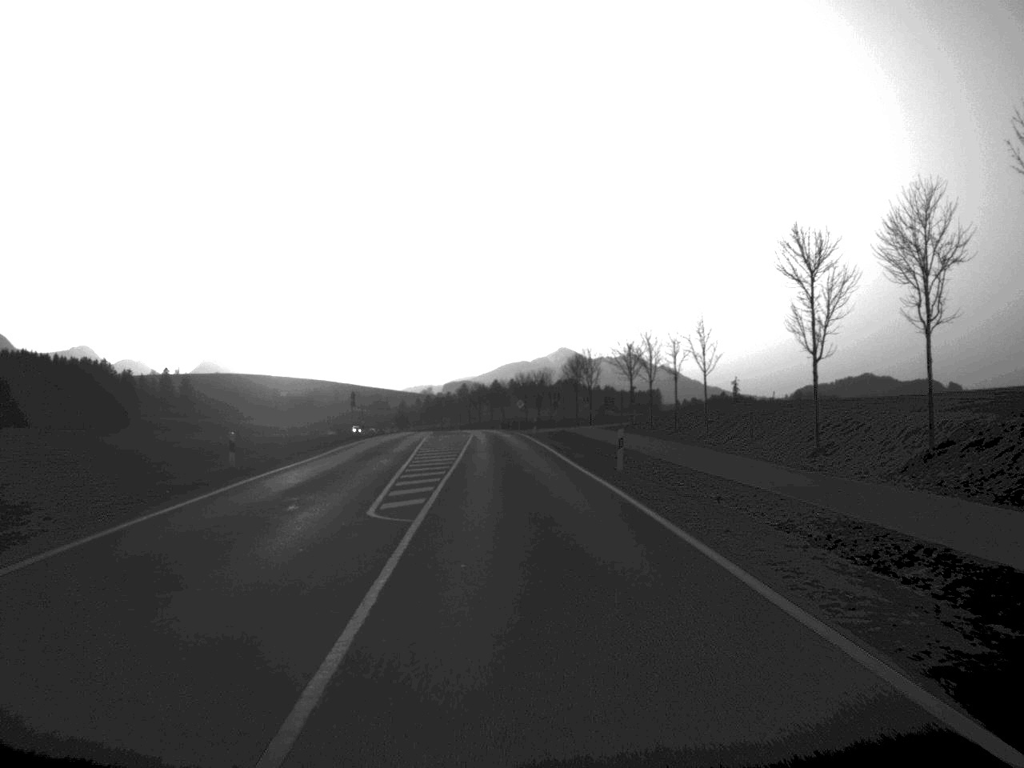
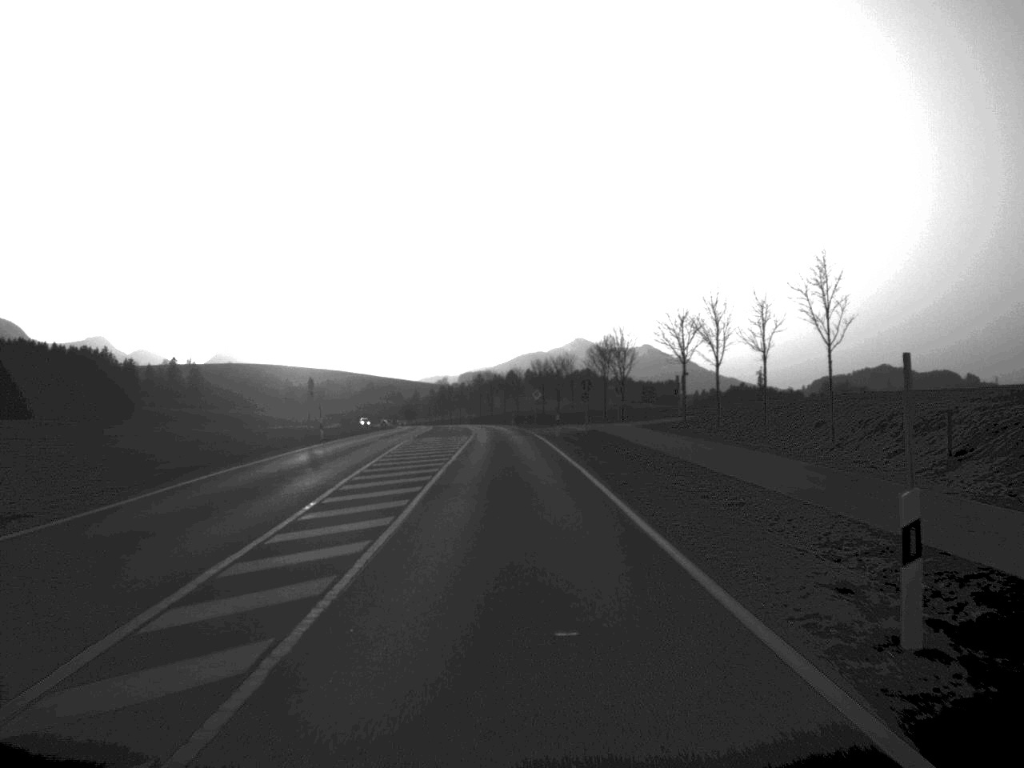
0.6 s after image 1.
(-0.1, +21.6) m; -1°
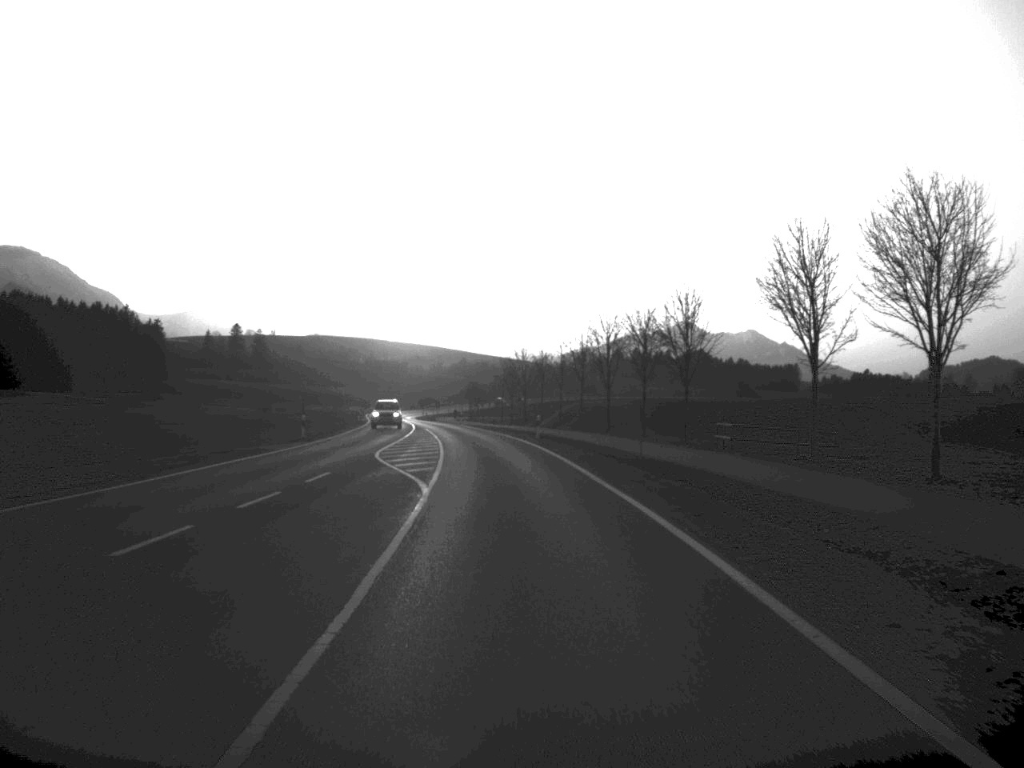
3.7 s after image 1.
(-3.5, +105.7) m; -4°
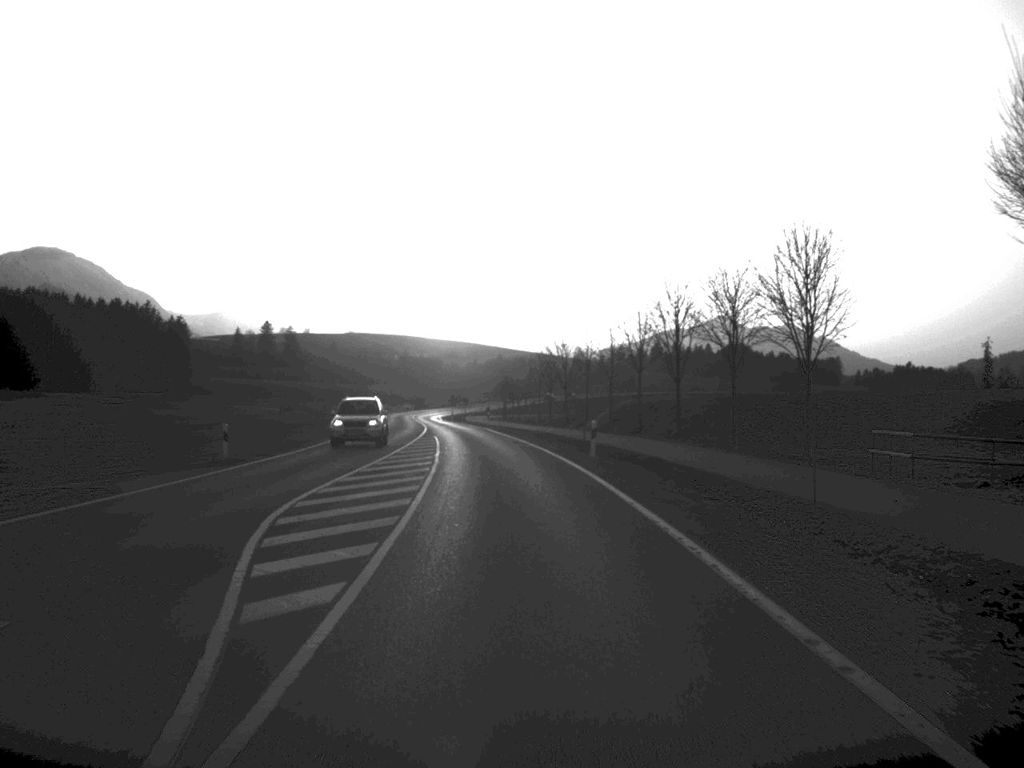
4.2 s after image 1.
(-0.3, +18.7) m; -2°
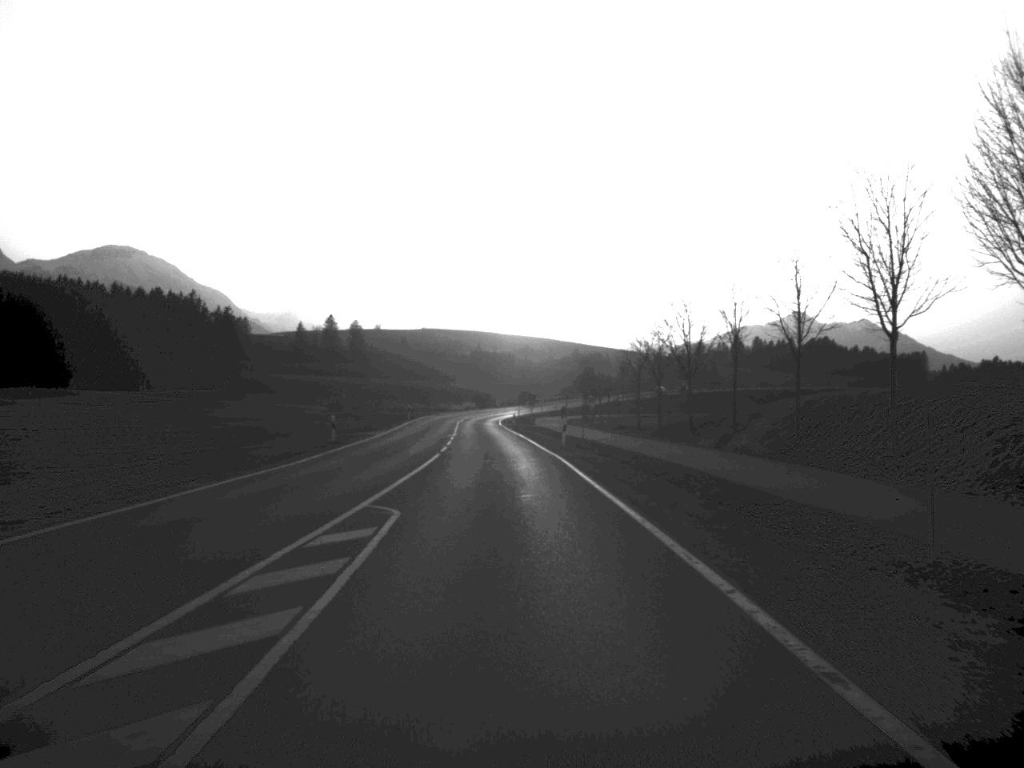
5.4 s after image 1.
(-1.1, +37.3) m; -3°
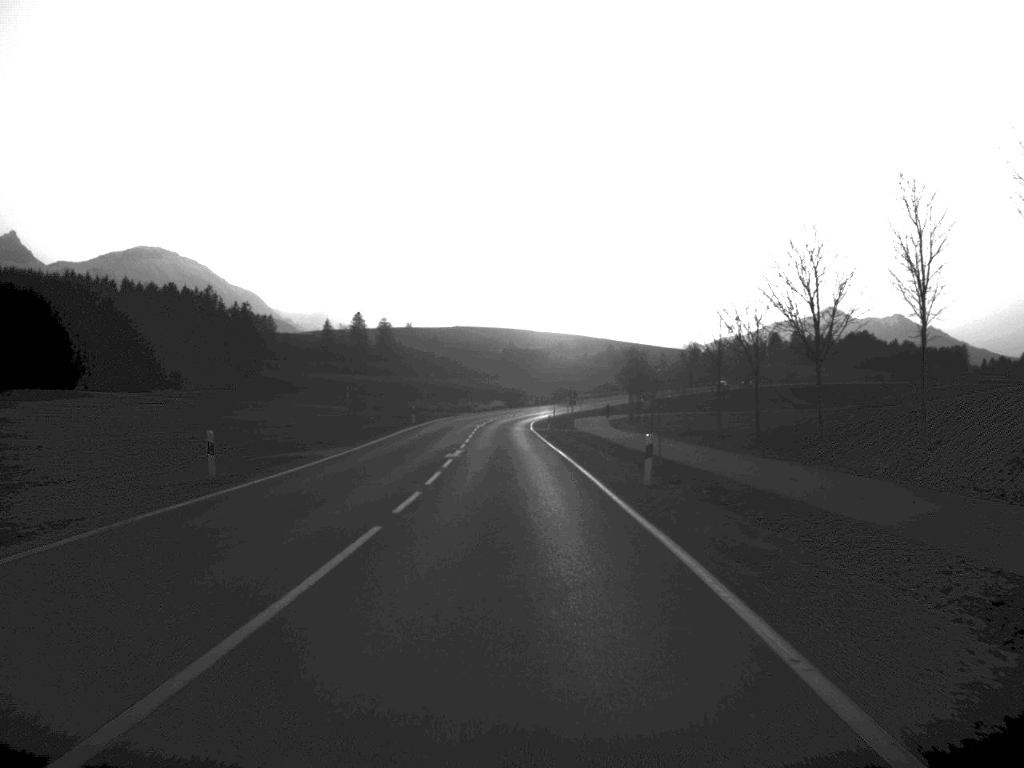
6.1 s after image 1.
(-0.3, +21.2) m; -1°
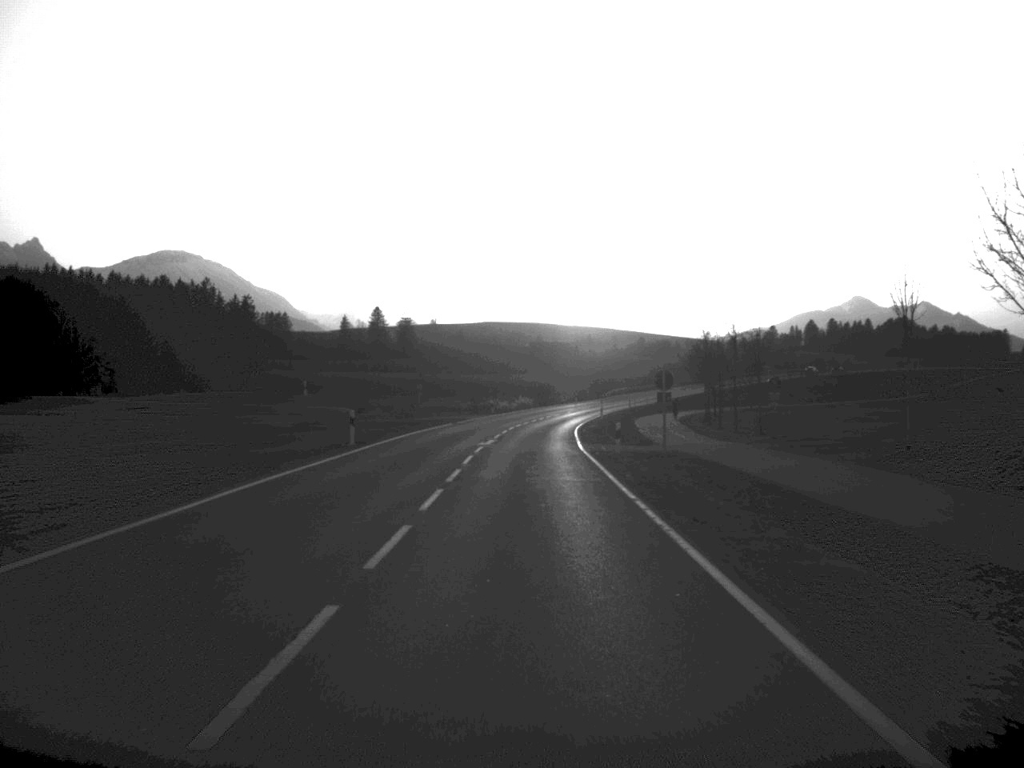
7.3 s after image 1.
(-0.5, +35.8) m; -1°
